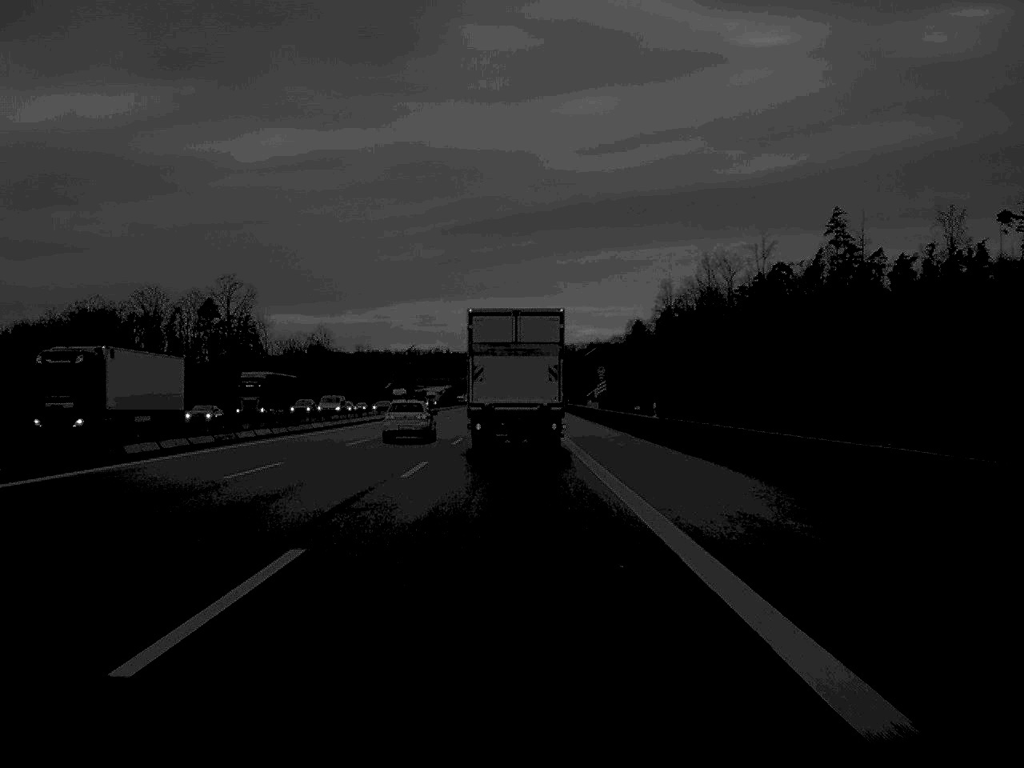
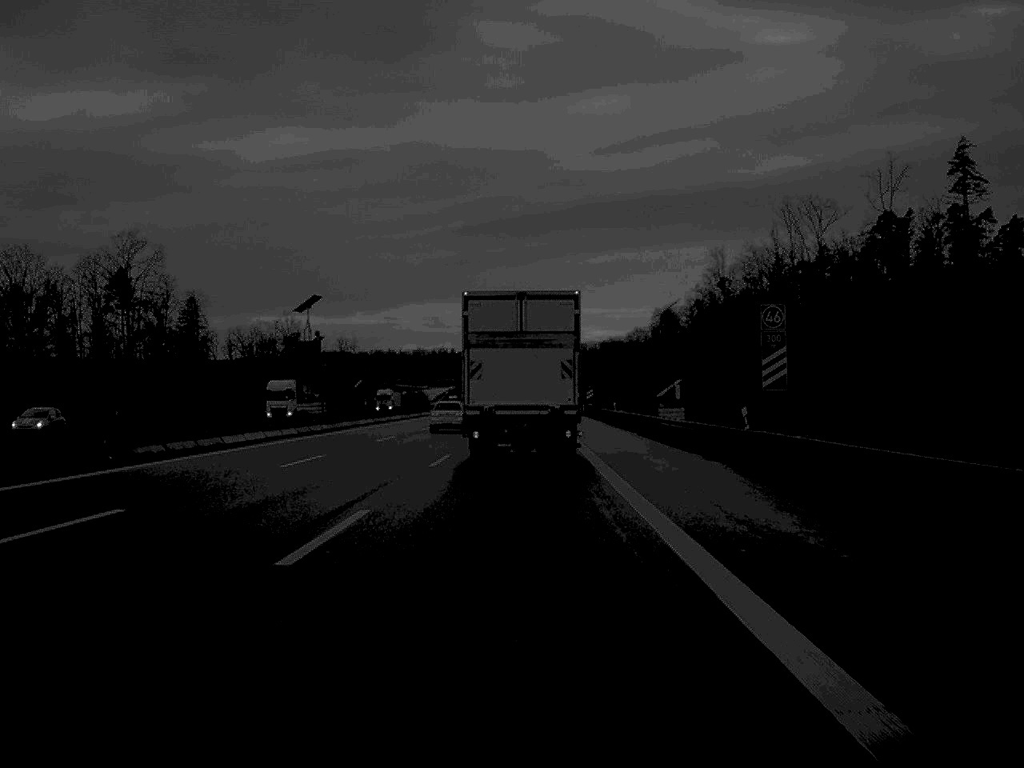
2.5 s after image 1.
(-0.3, +66.6) m; 0°
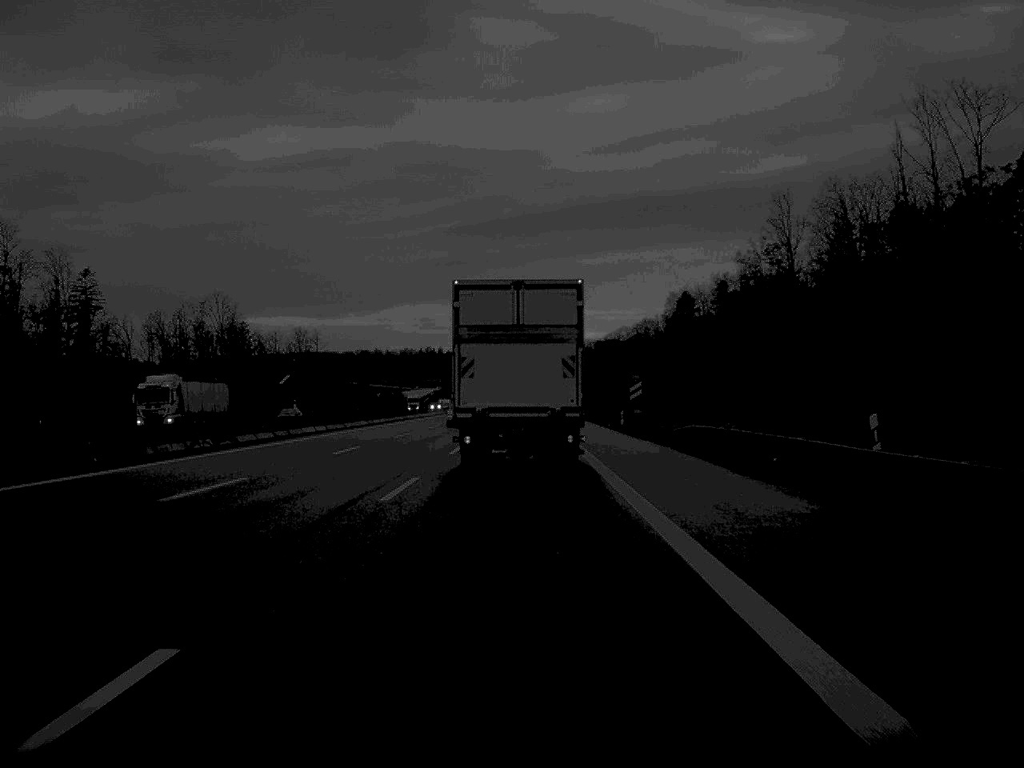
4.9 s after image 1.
(+0.3, +63.7) m; 0°
